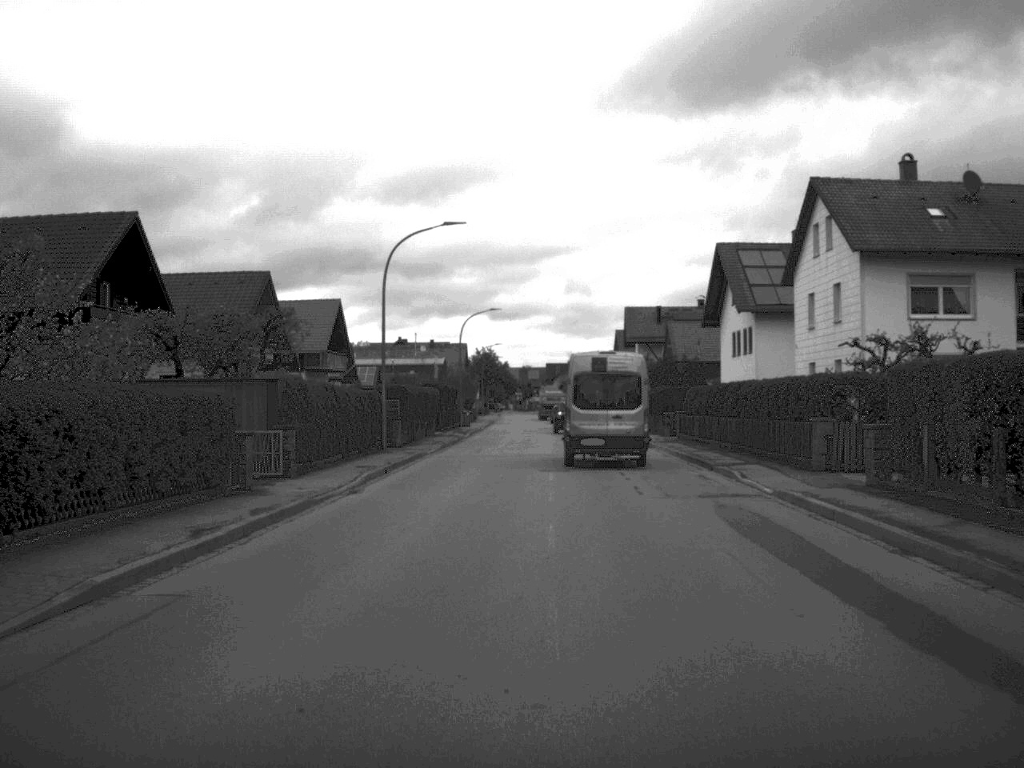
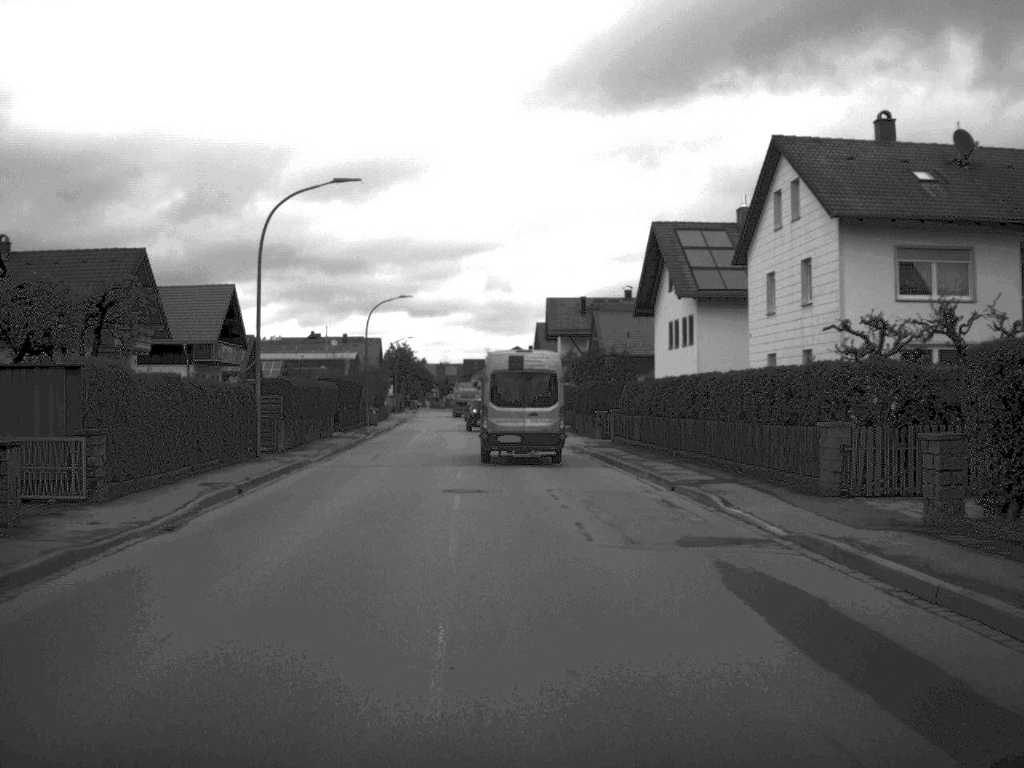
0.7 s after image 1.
(+0.2, +7.3) m; +4°
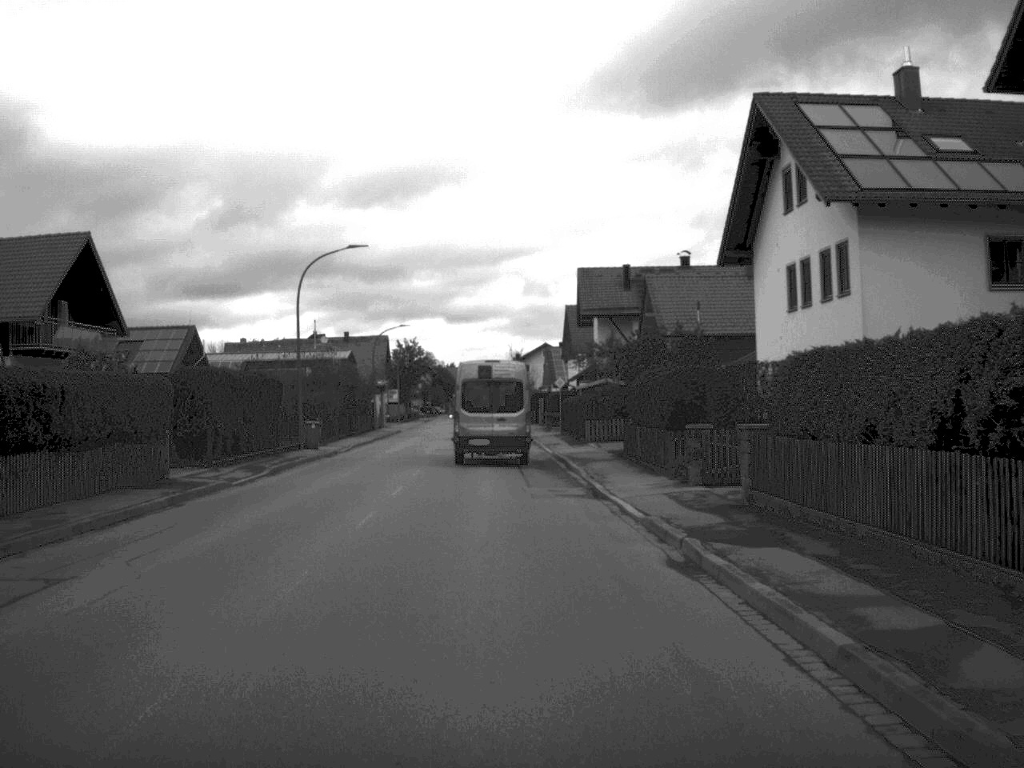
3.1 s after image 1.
(+0.3, +26.0) m; -2°
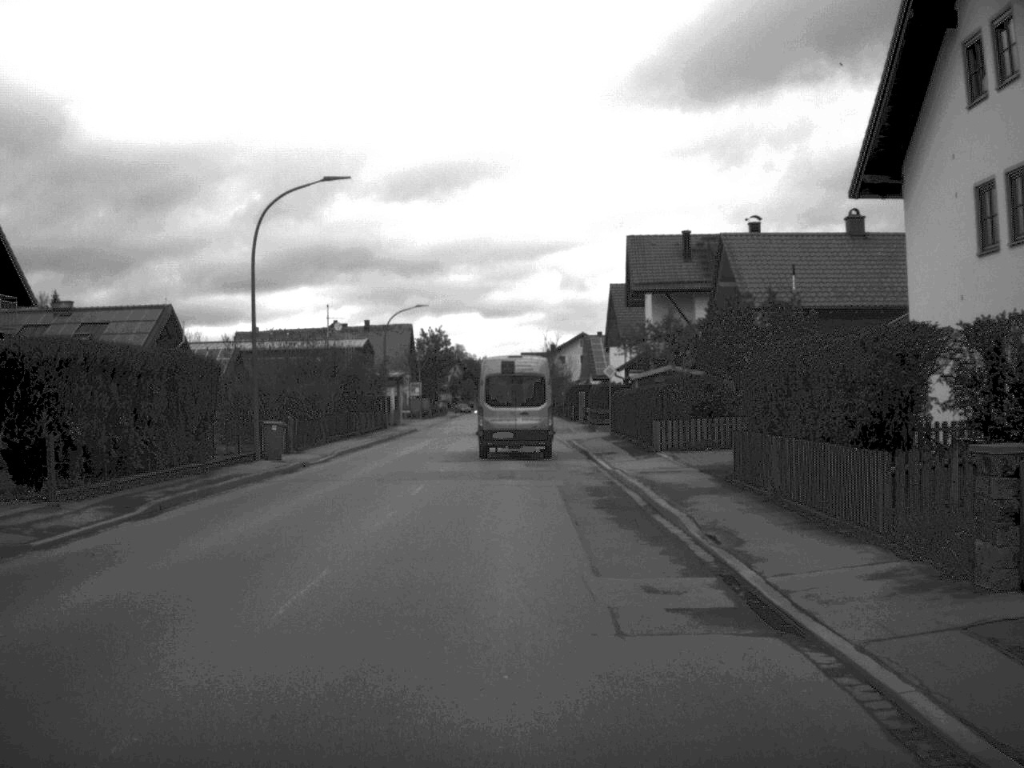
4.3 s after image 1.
(-0.3, +13.2) m; -1°
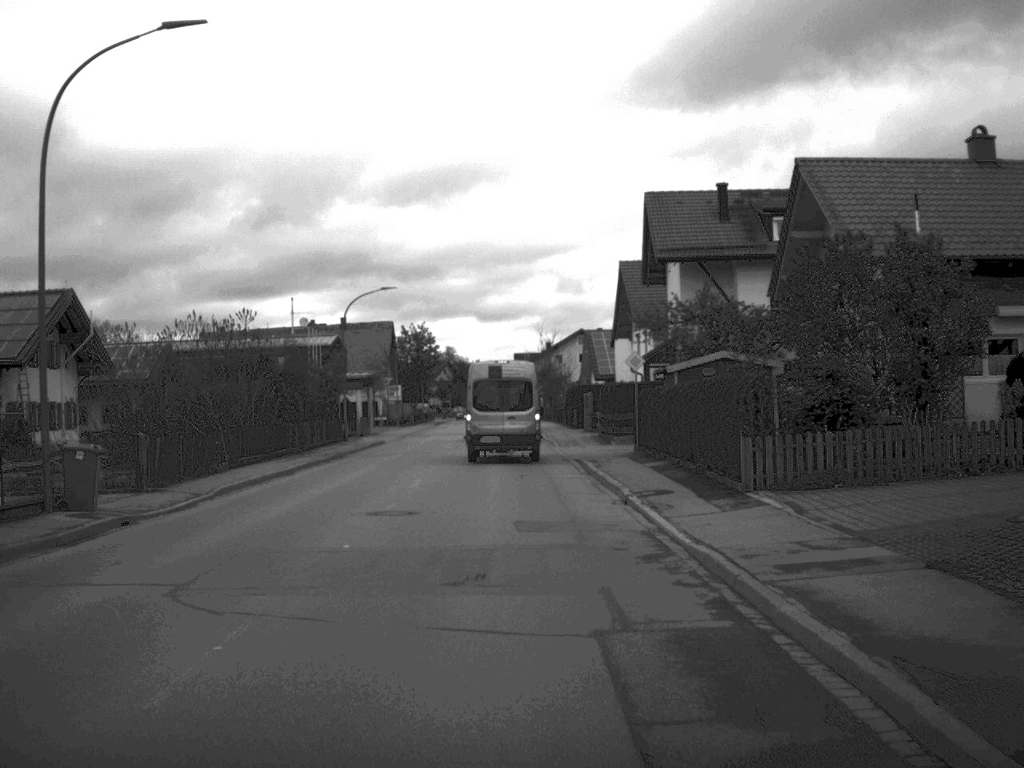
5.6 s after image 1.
(0.0, +14.5) m; 0°
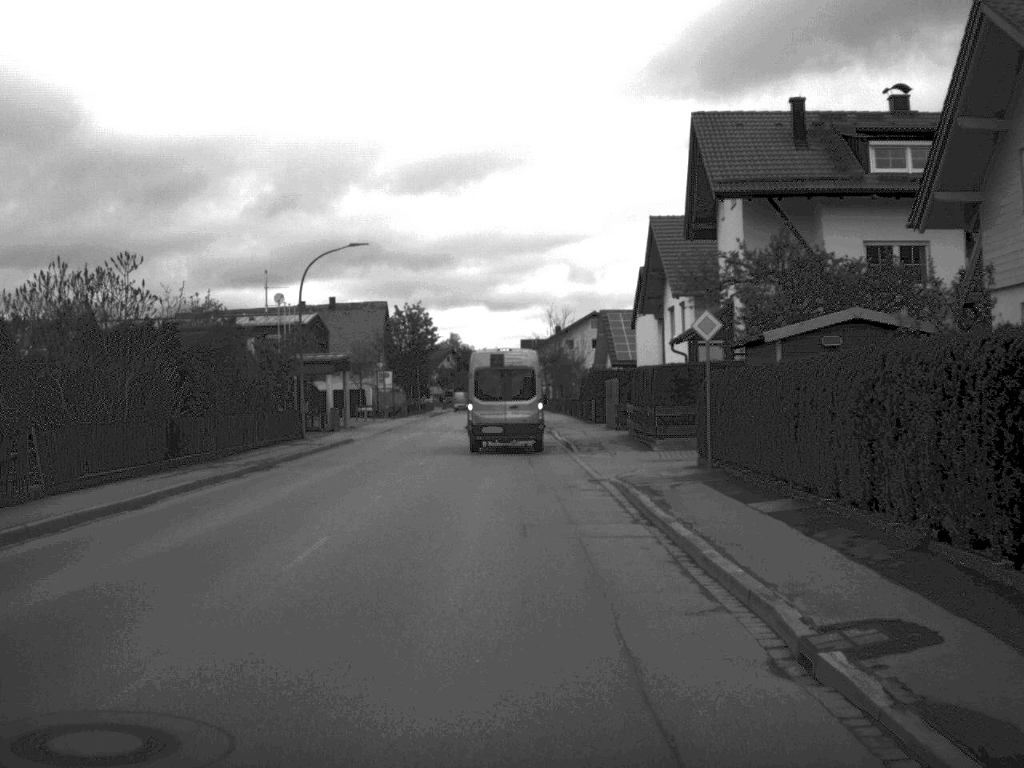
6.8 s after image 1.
(0.0, +13.0) m; 0°
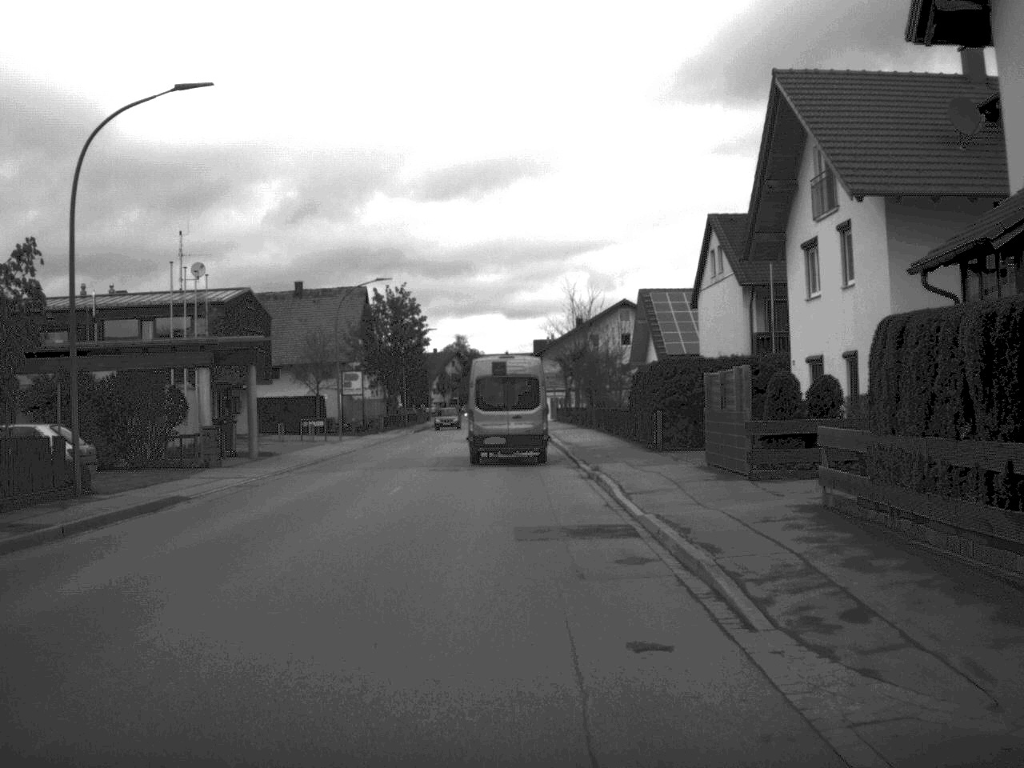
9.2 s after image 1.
(-0.2, +25.3) m; -1°
